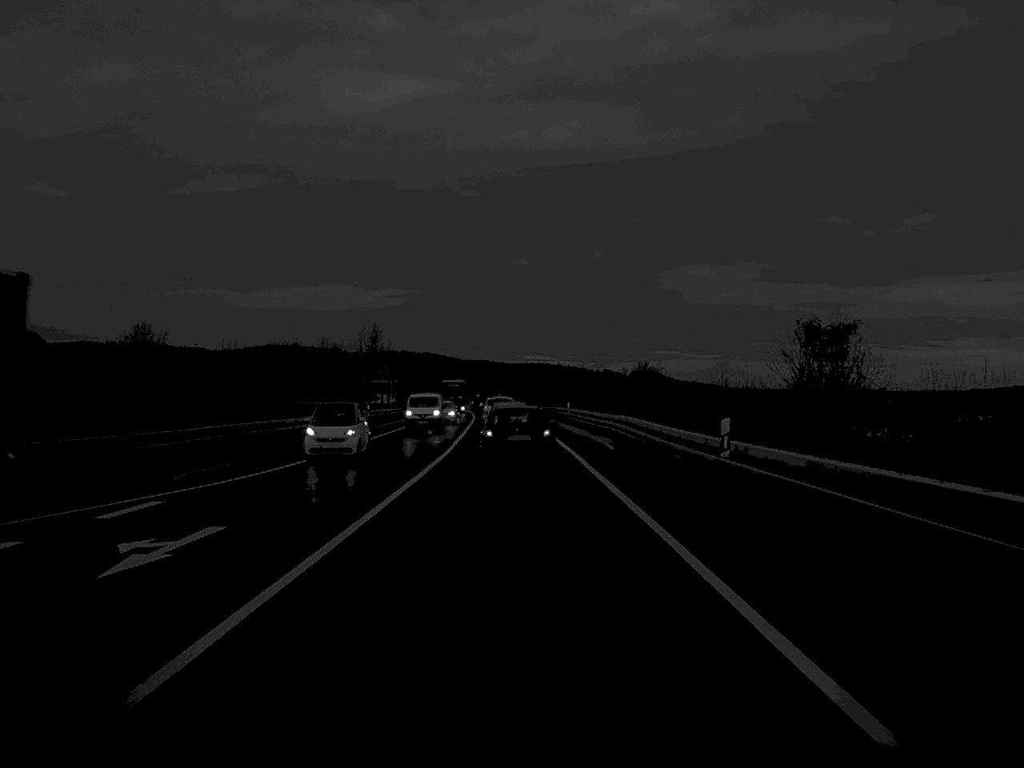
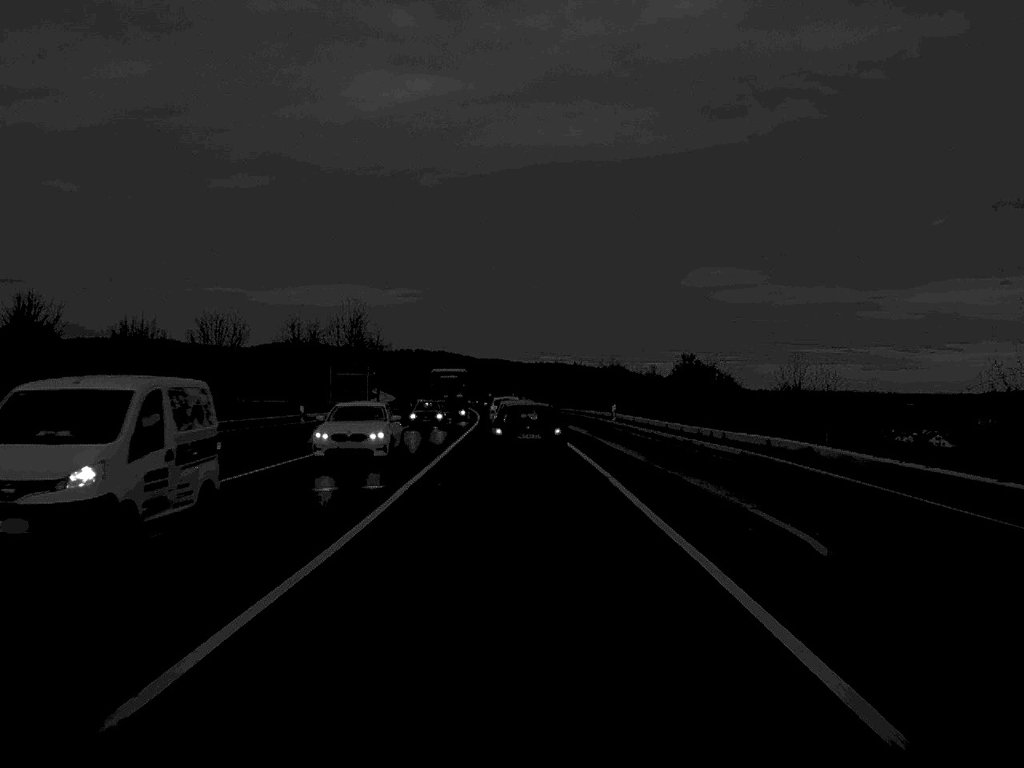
(-0.2, +24.8) m; -1°
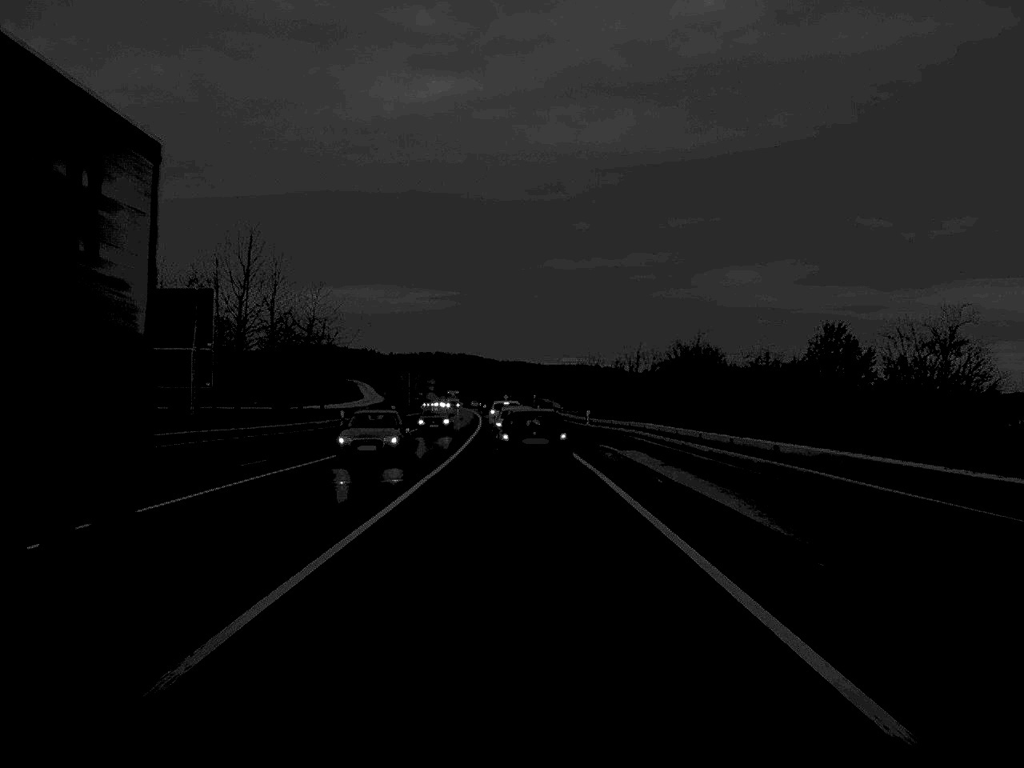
(-0.3, +44.8) m; -1°
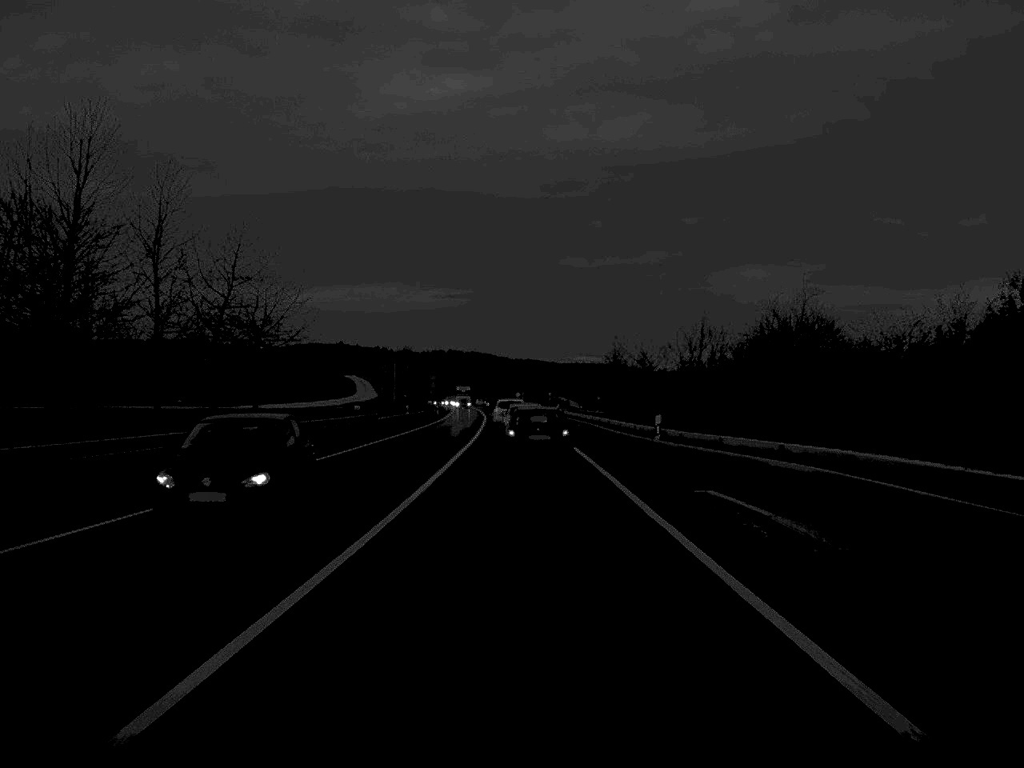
(-0.1, +23.2) m; -1°
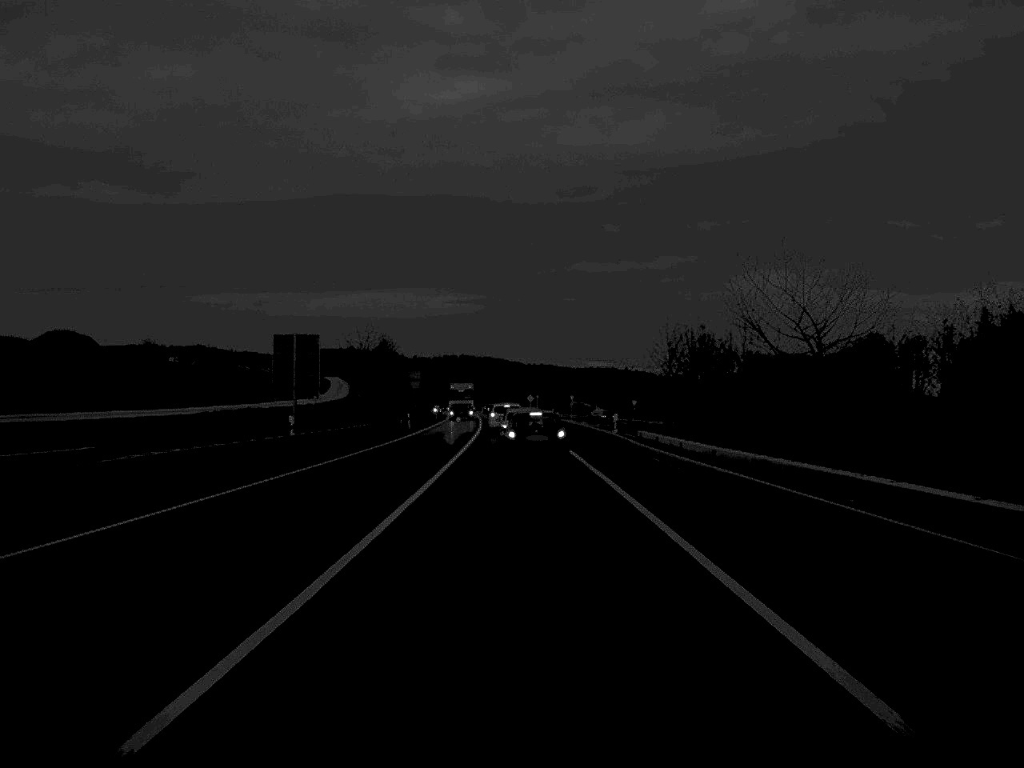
(-0.2, +43.2) m; -1°
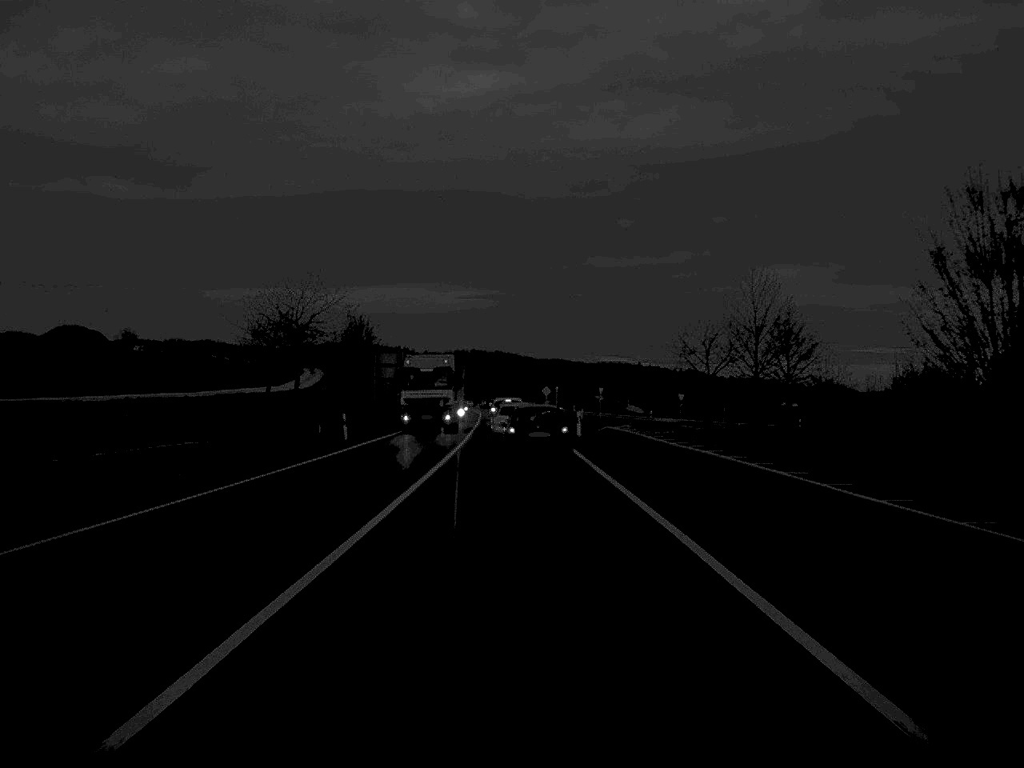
(-0.2, +34.6) m; -1°
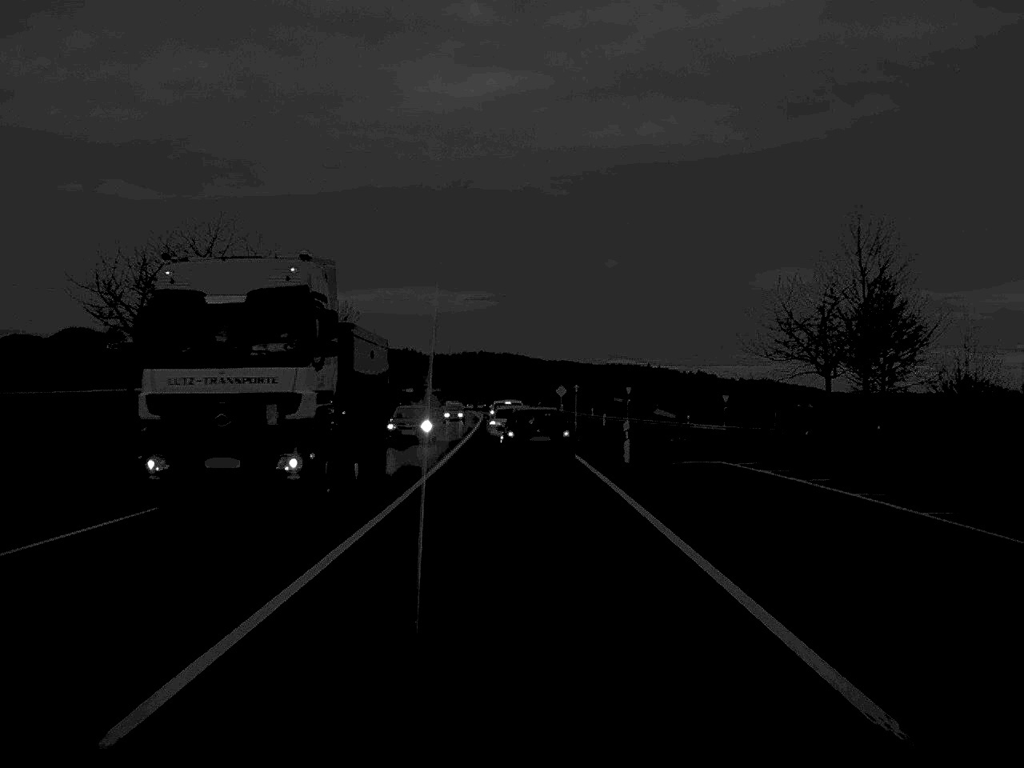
(-0.1, +21.2) m; 0°
